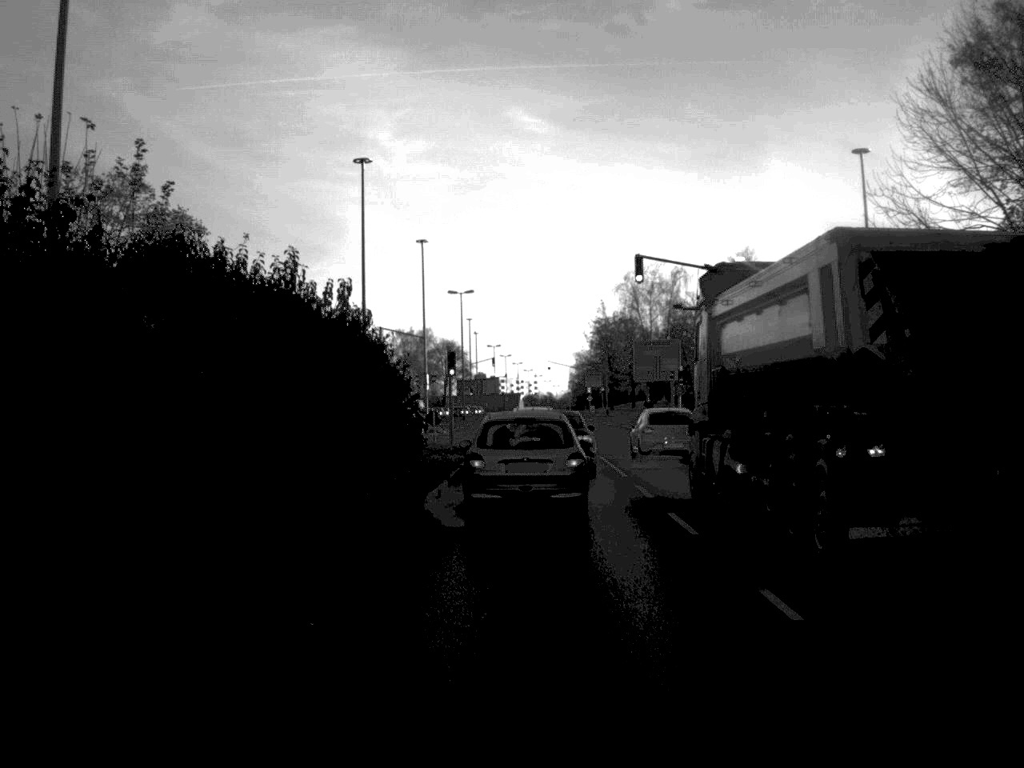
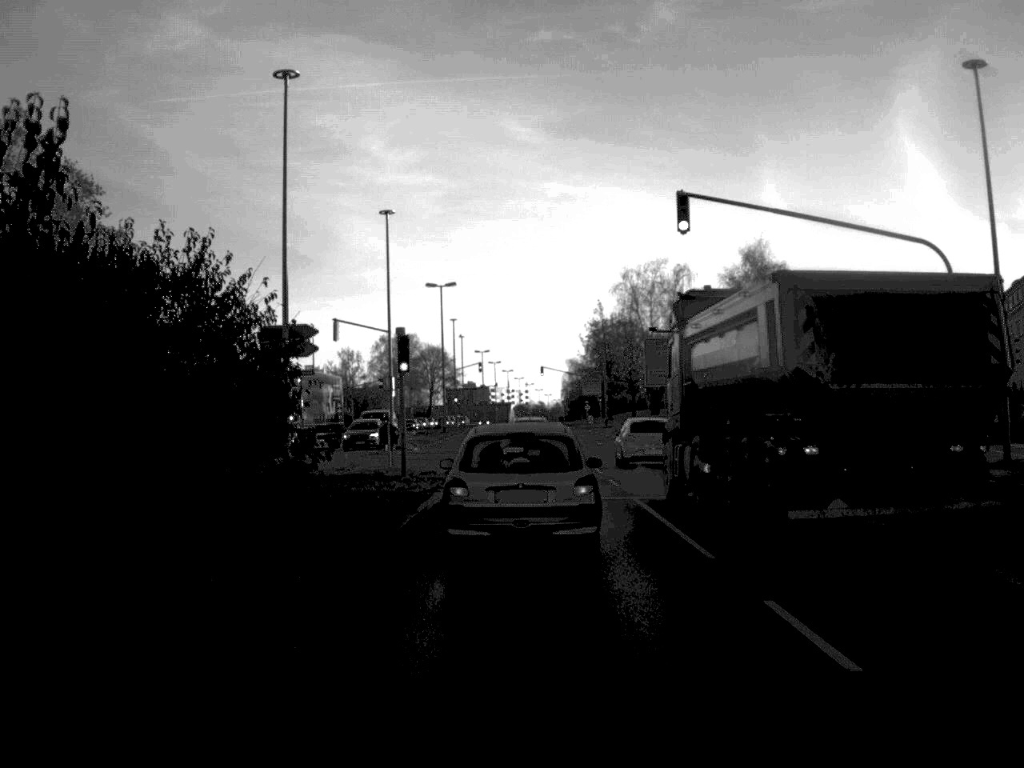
(0.0, +13.6) m; 0°
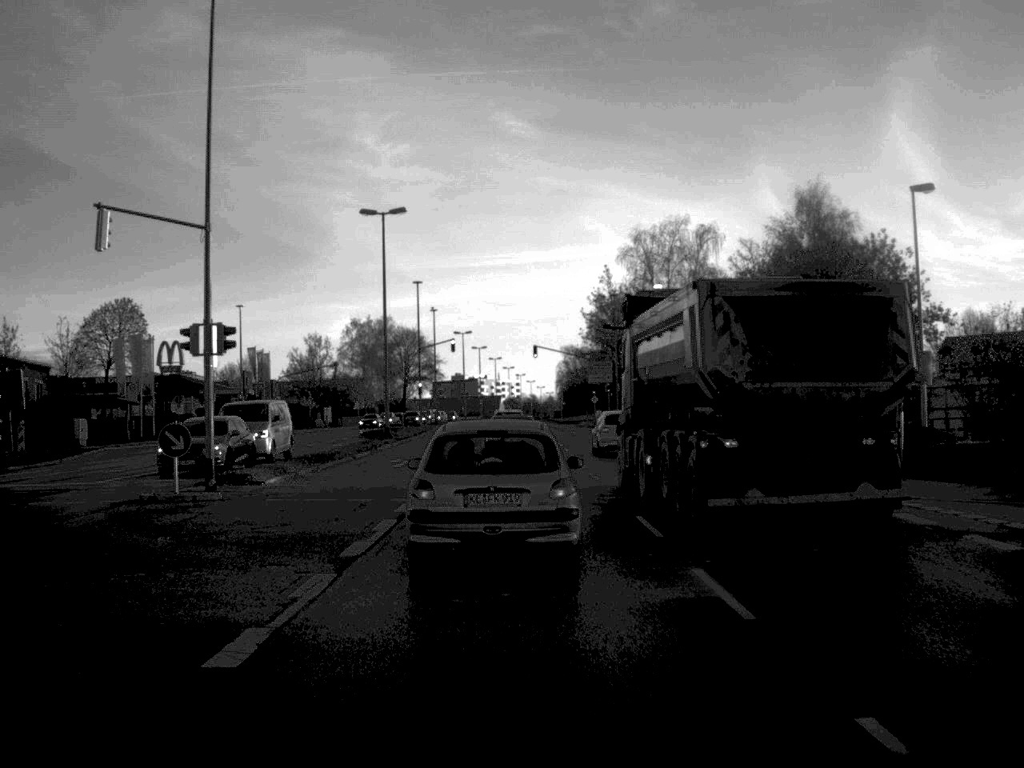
(+0.2, +30.1) m; 0°
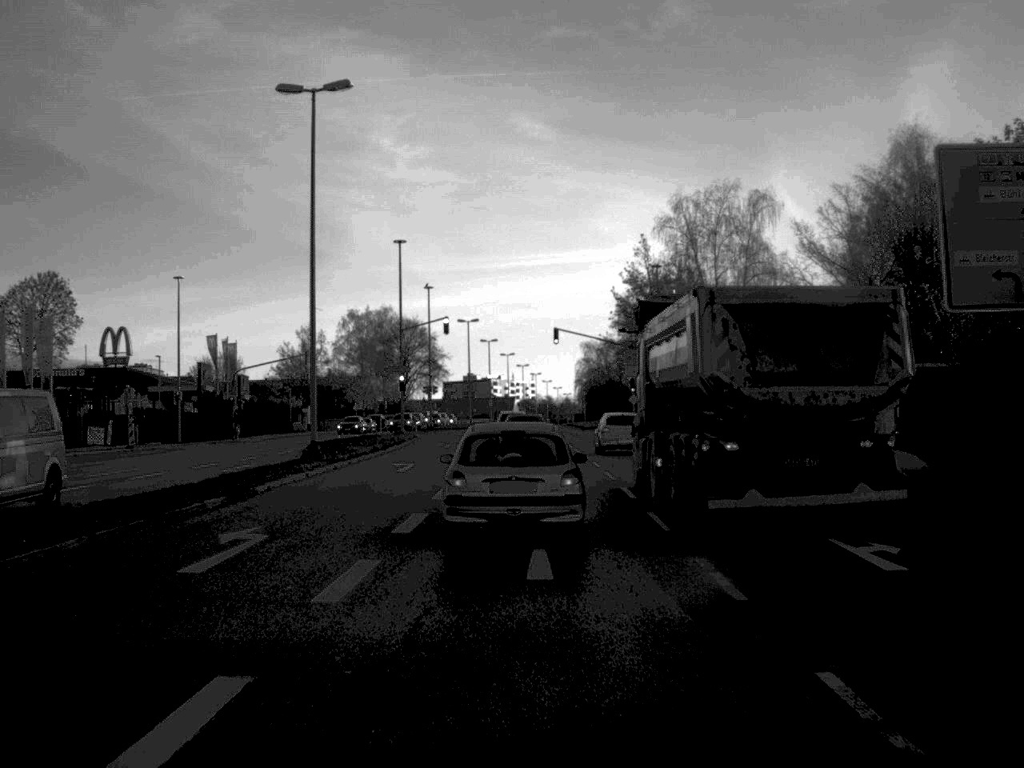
(-0.1, +22.9) m; -1°
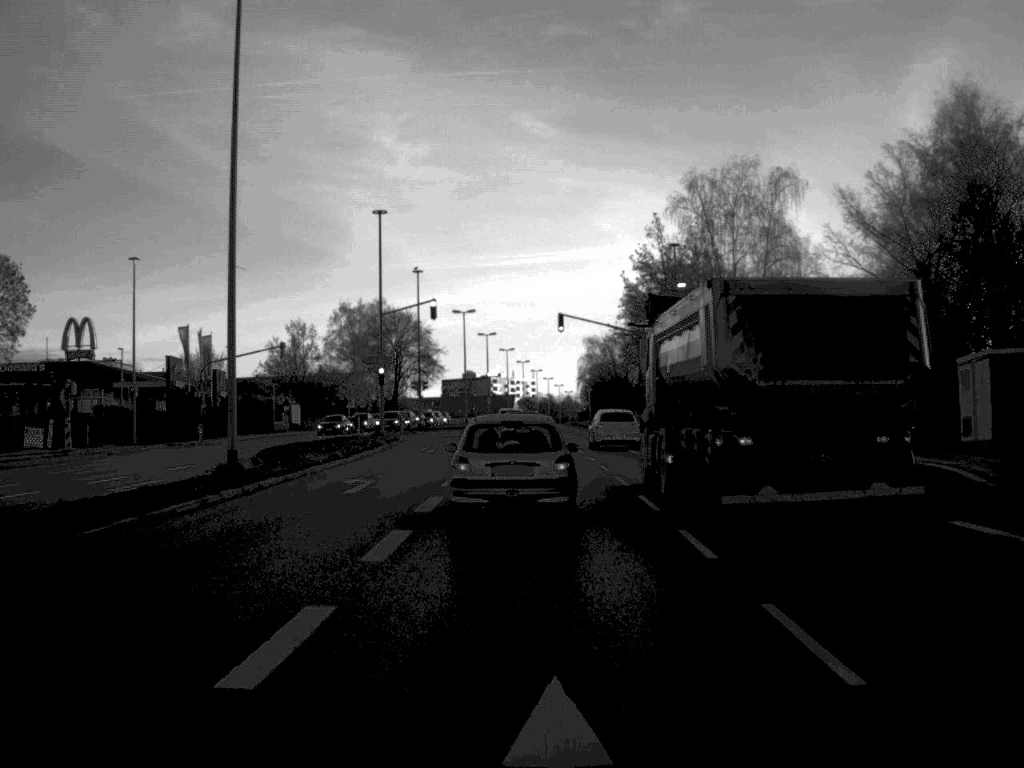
(0.0, +9.5) m; 0°
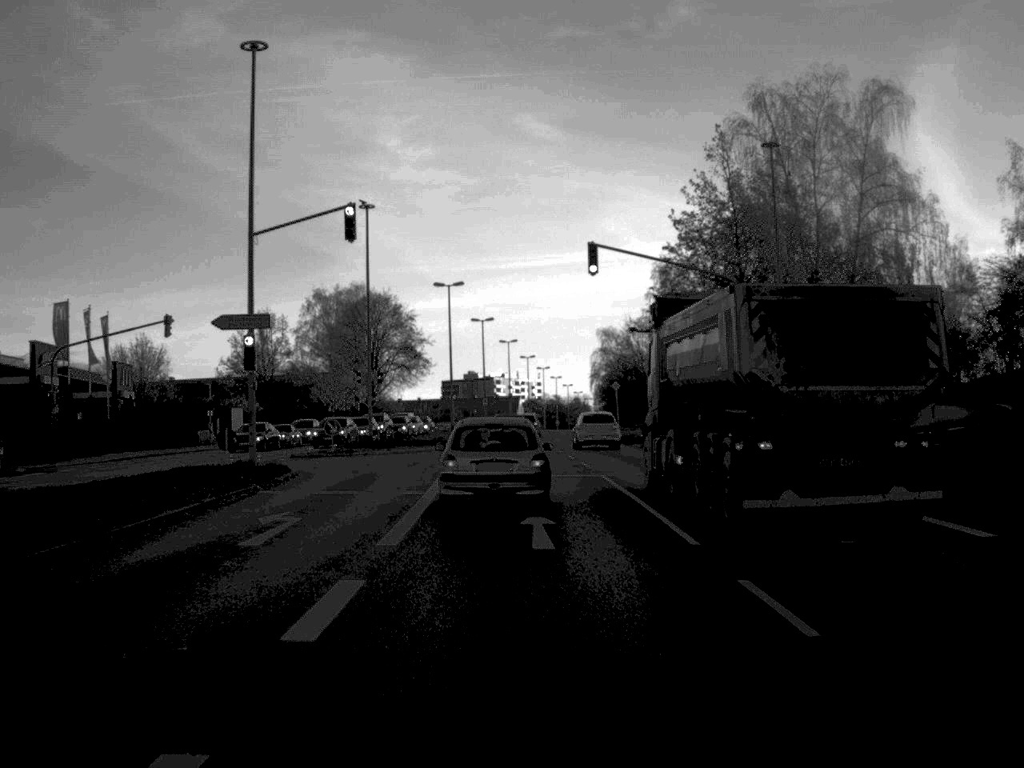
(0.0, +28.1) m; 0°
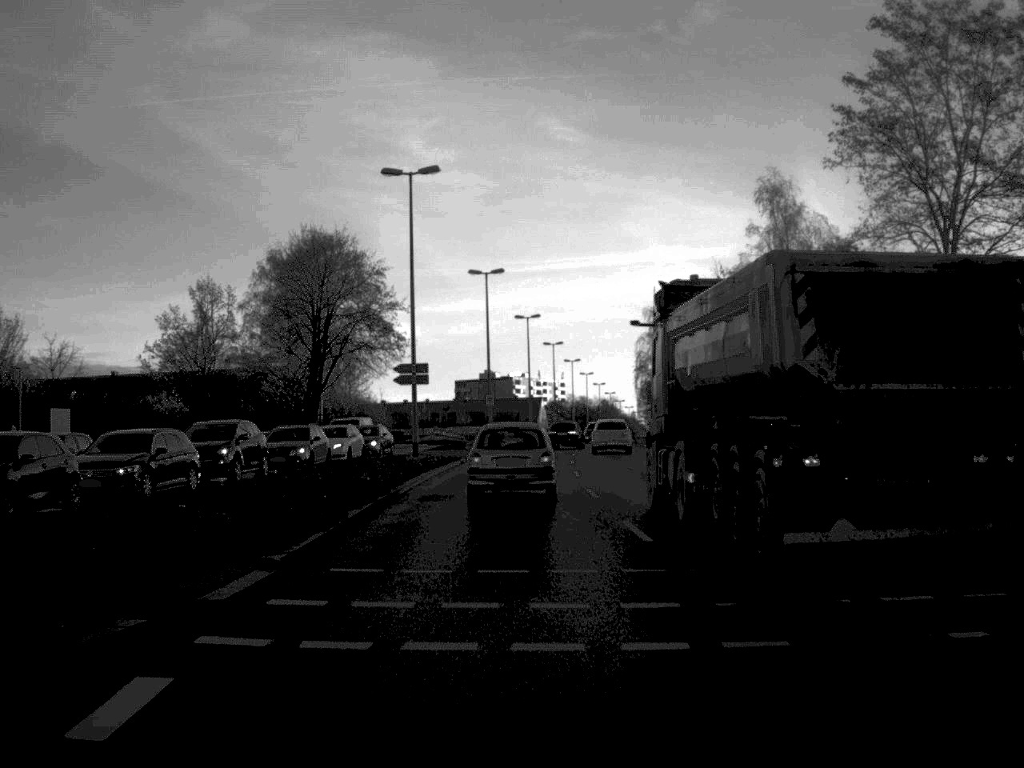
(-0.4, +42.8) m; -1°
